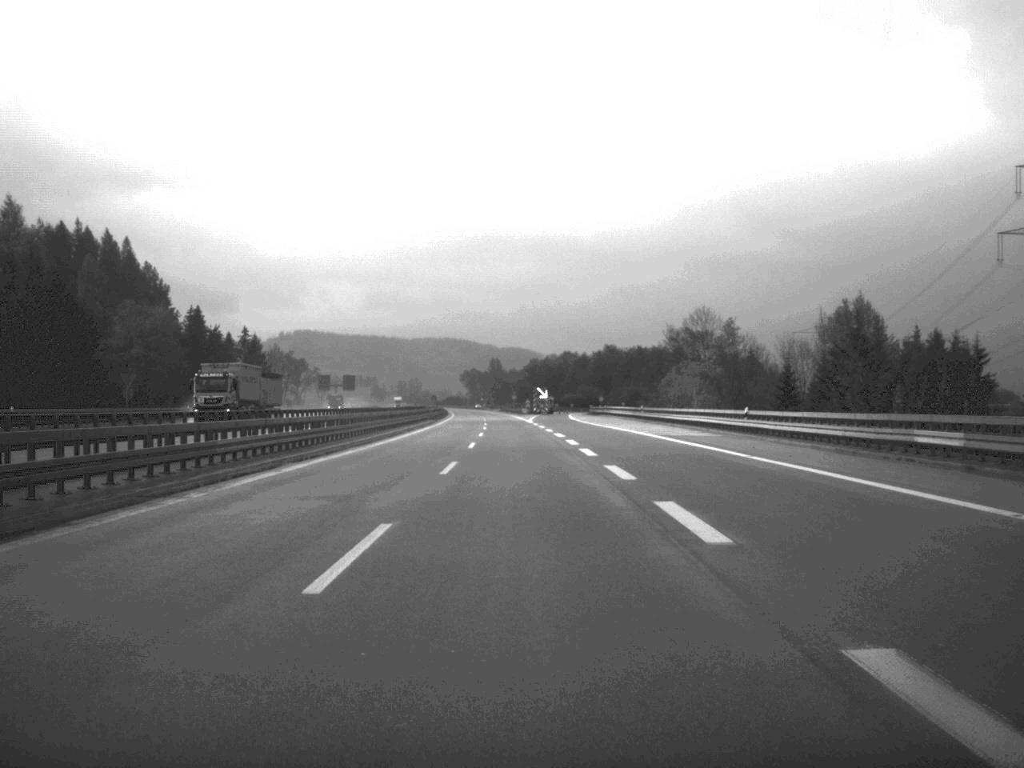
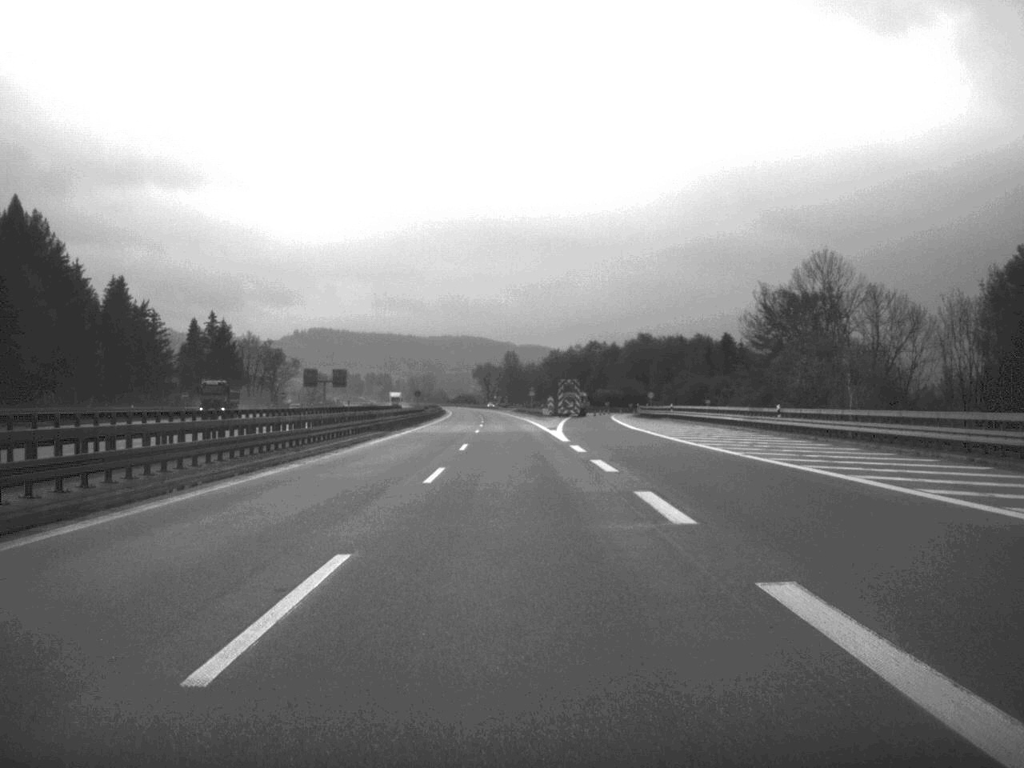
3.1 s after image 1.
(-0.4, +56.4) m; -1°
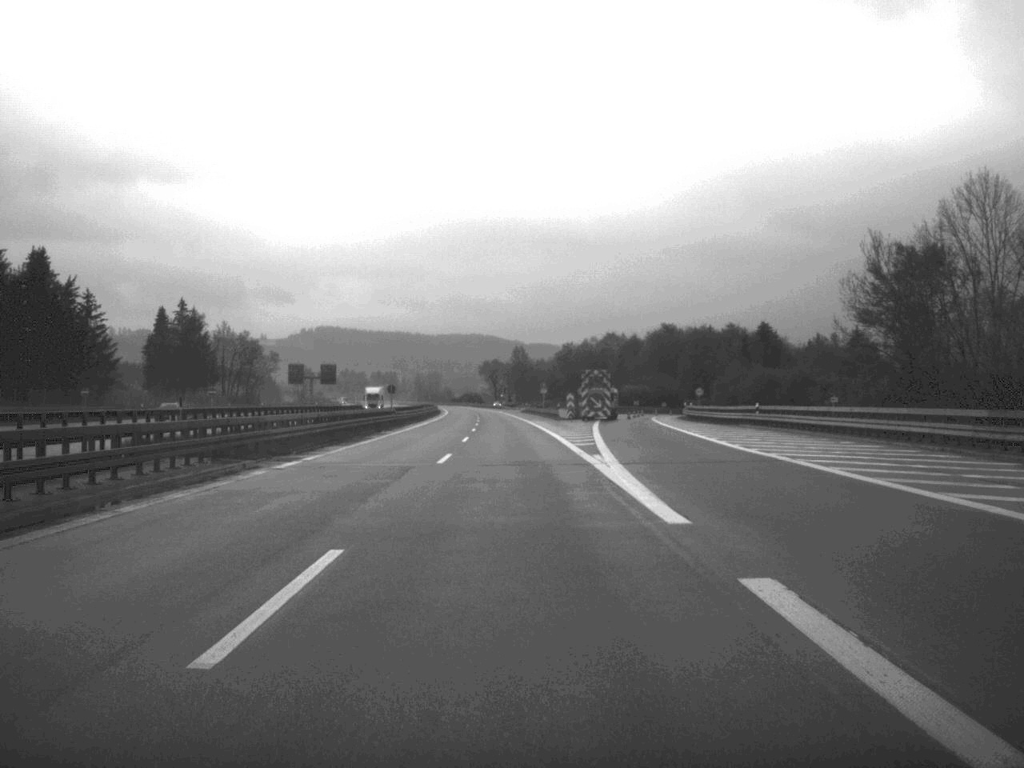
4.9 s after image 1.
(-0.2, +34.9) m; -1°
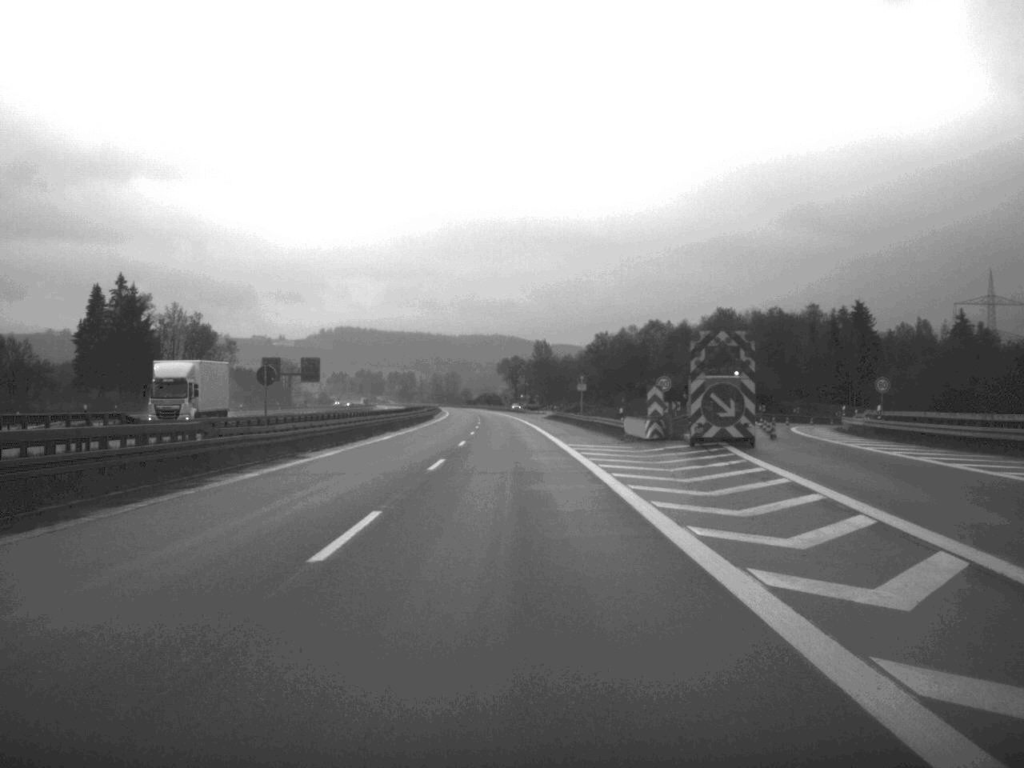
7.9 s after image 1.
(-0.5, +55.1) m; -1°
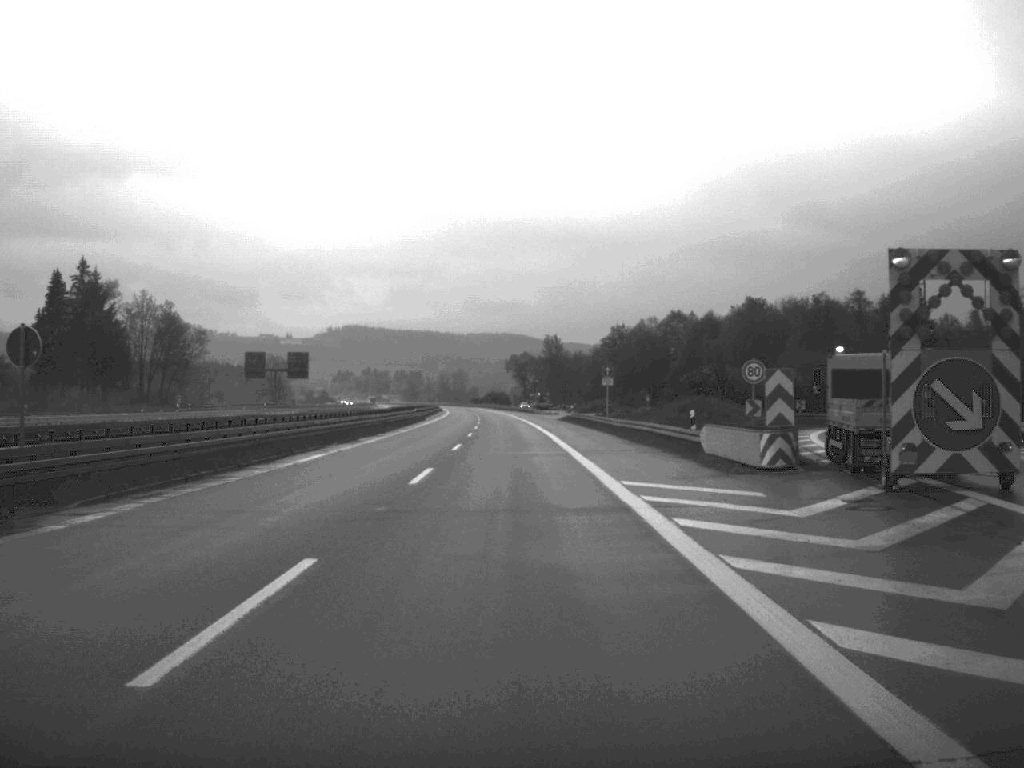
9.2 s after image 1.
(-0.1, +23.2) m; 0°
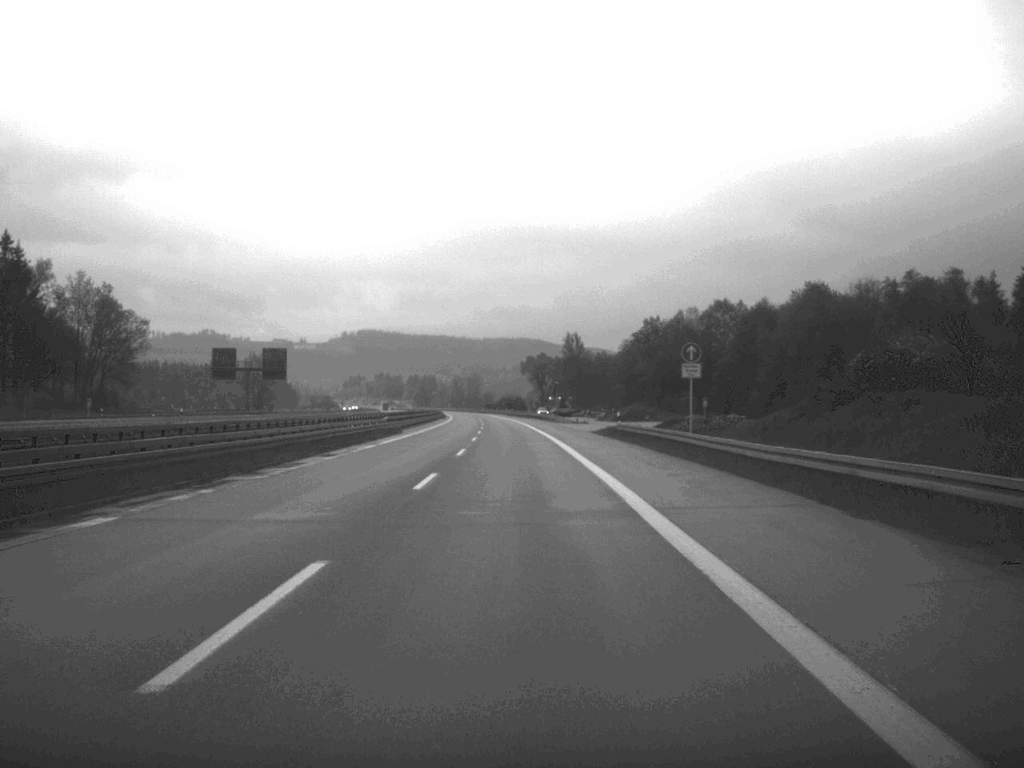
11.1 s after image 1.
(-0.3, +35.7) m; -1°
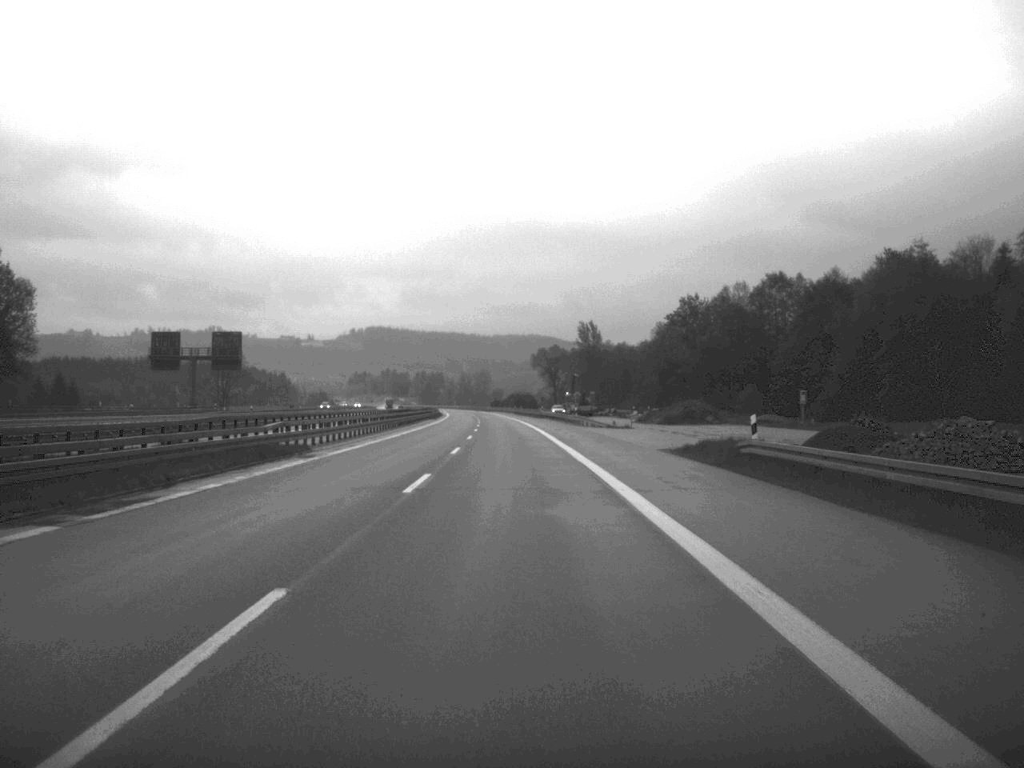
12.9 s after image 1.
(-0.2, +37.3) m; -1°
